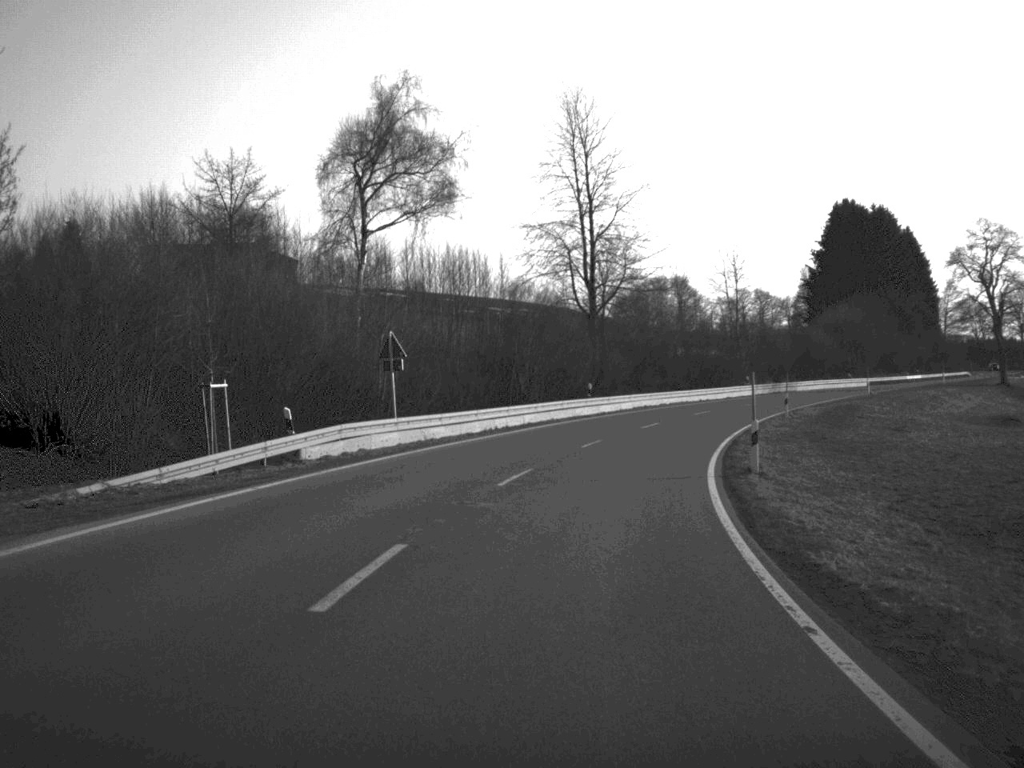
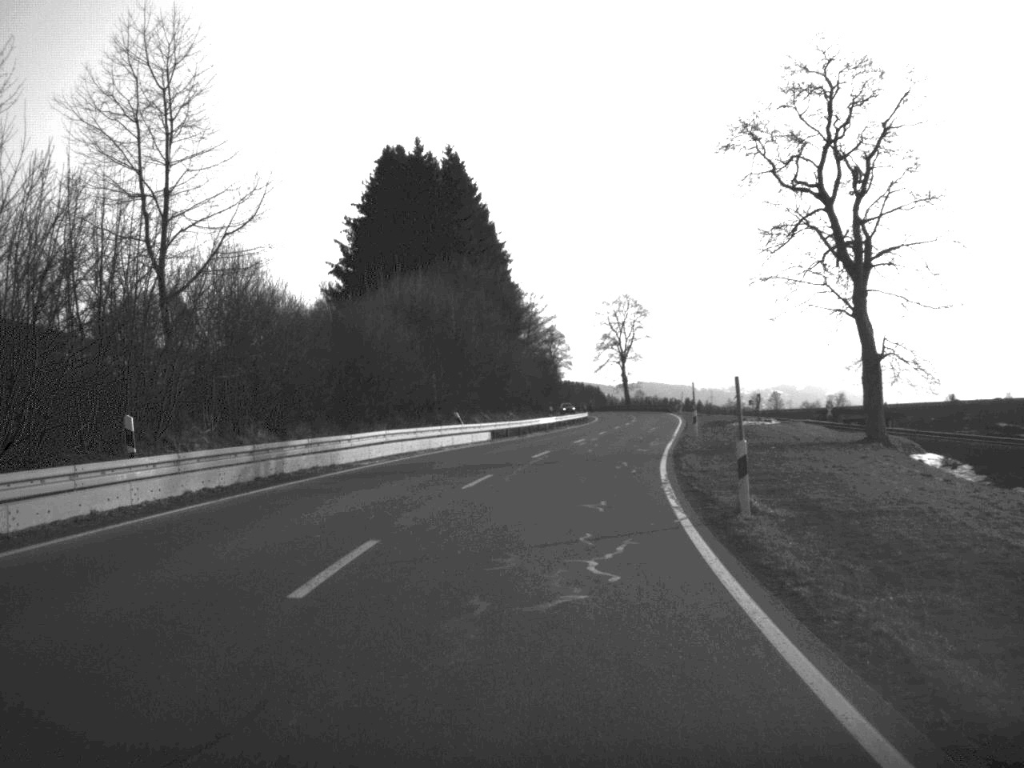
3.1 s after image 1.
(+13.6, +67.6) m; +22°
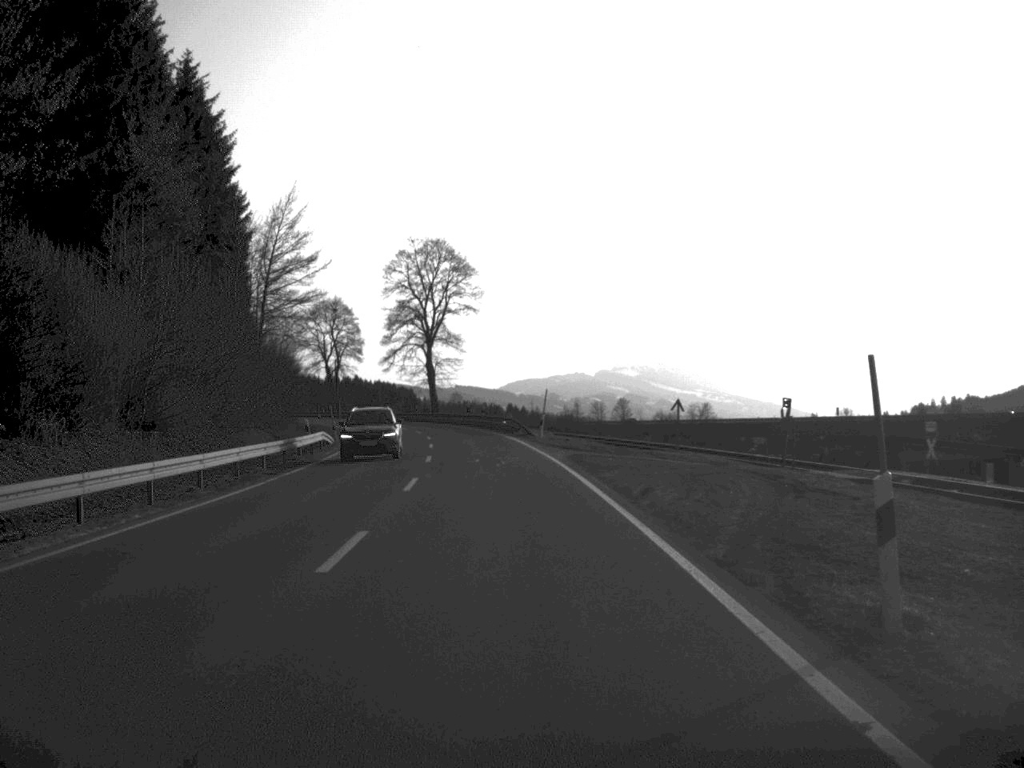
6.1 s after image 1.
(+6.3, +68.9) m; +8°
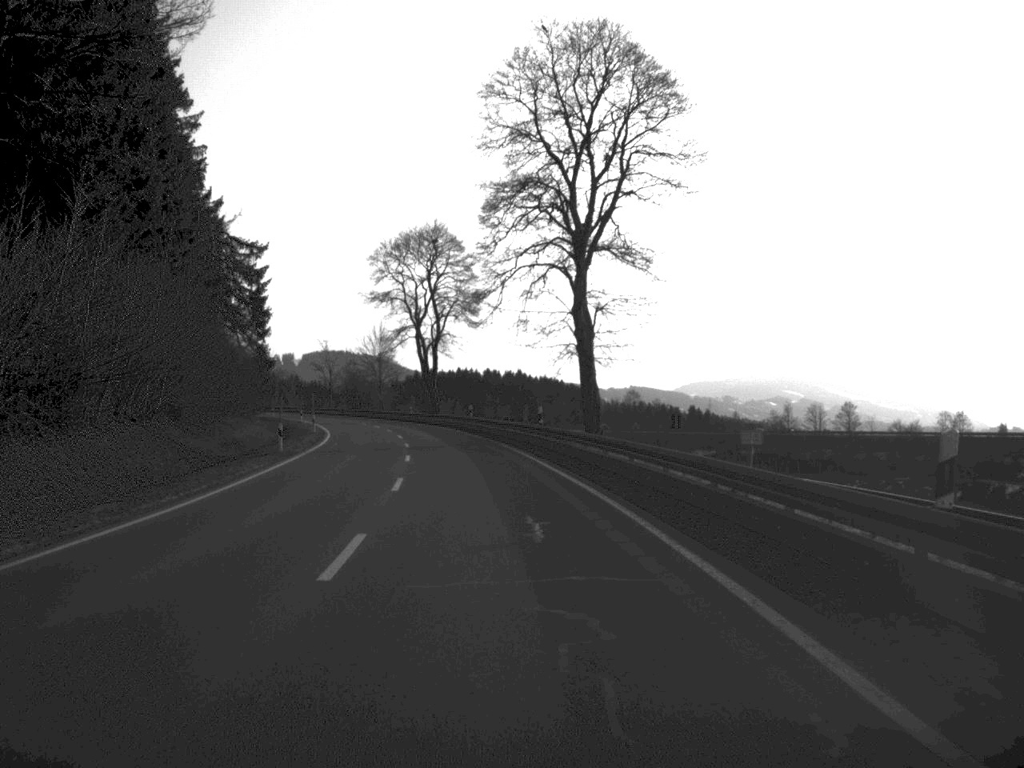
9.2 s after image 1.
(-4.4, +72.0) m; -8°
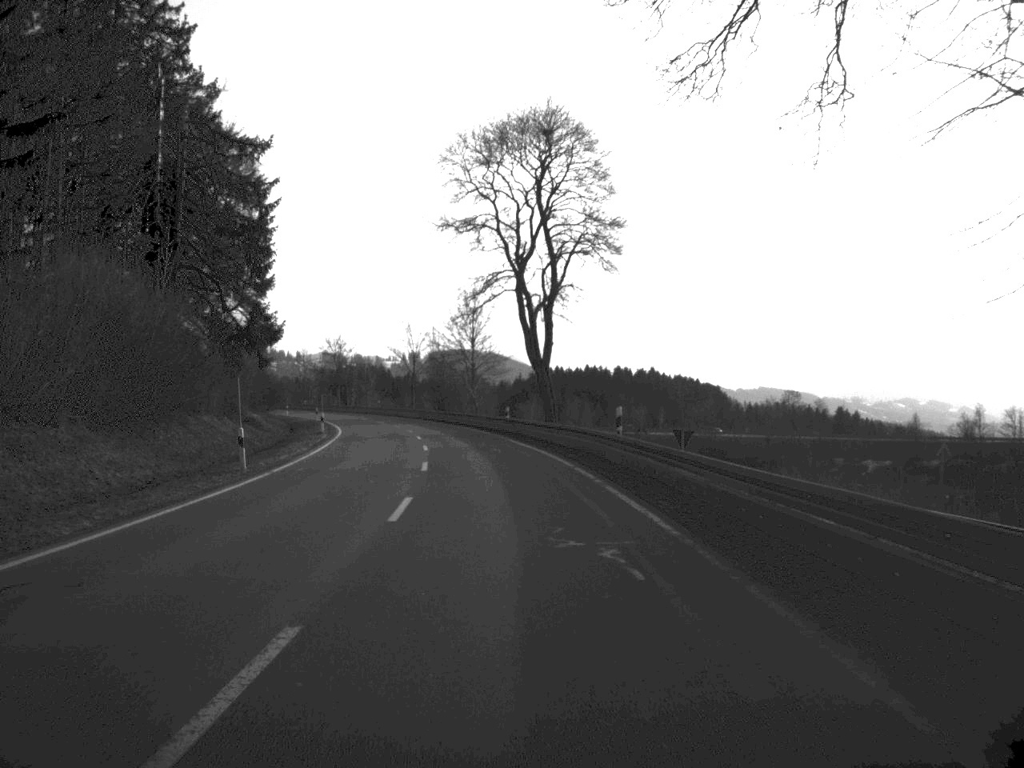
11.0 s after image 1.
(-2.2, +42.2) m; -6°
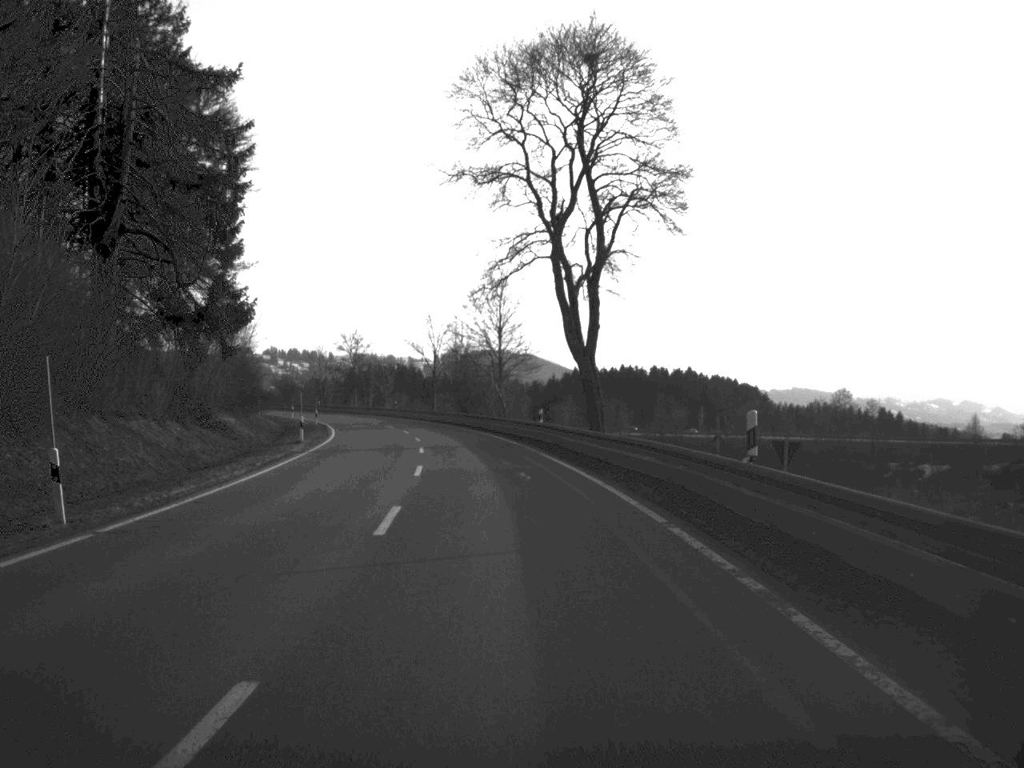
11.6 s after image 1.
(-0.2, +14.0) m; -1°
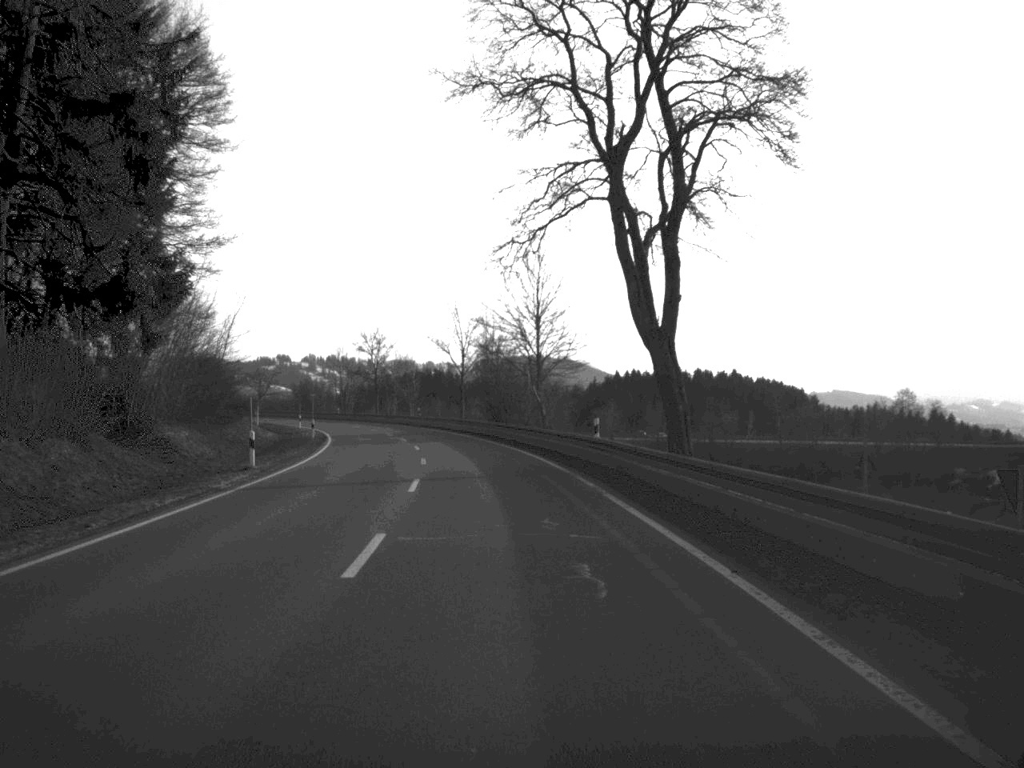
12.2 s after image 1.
(-0.2, +14.8) m; -2°
